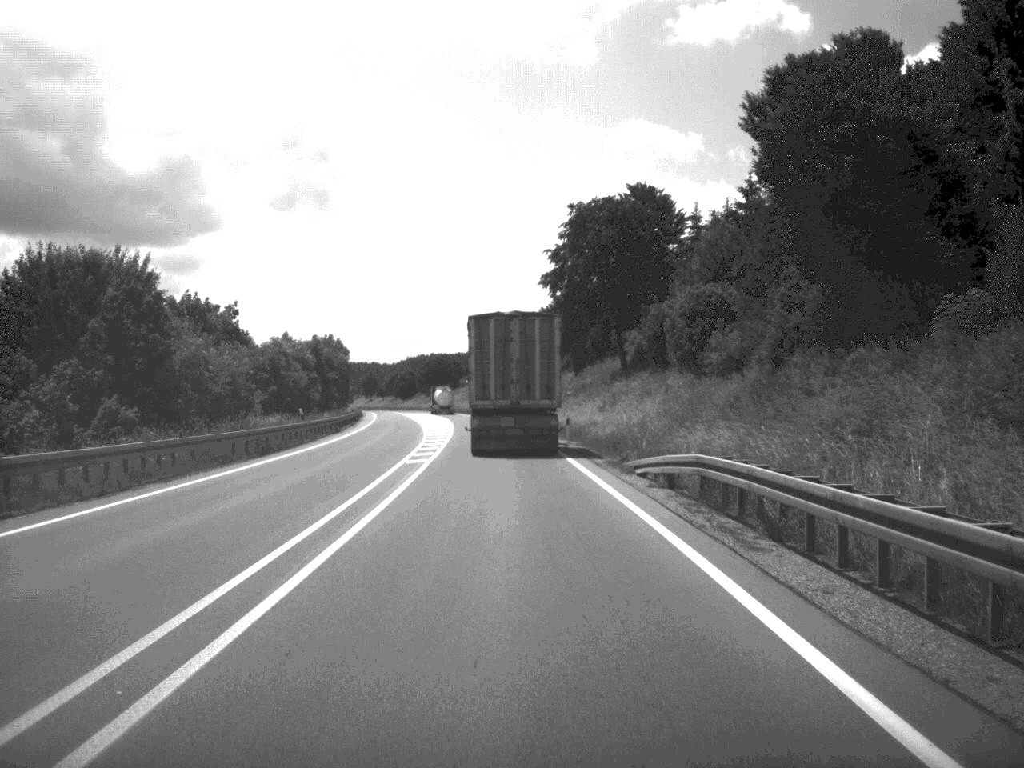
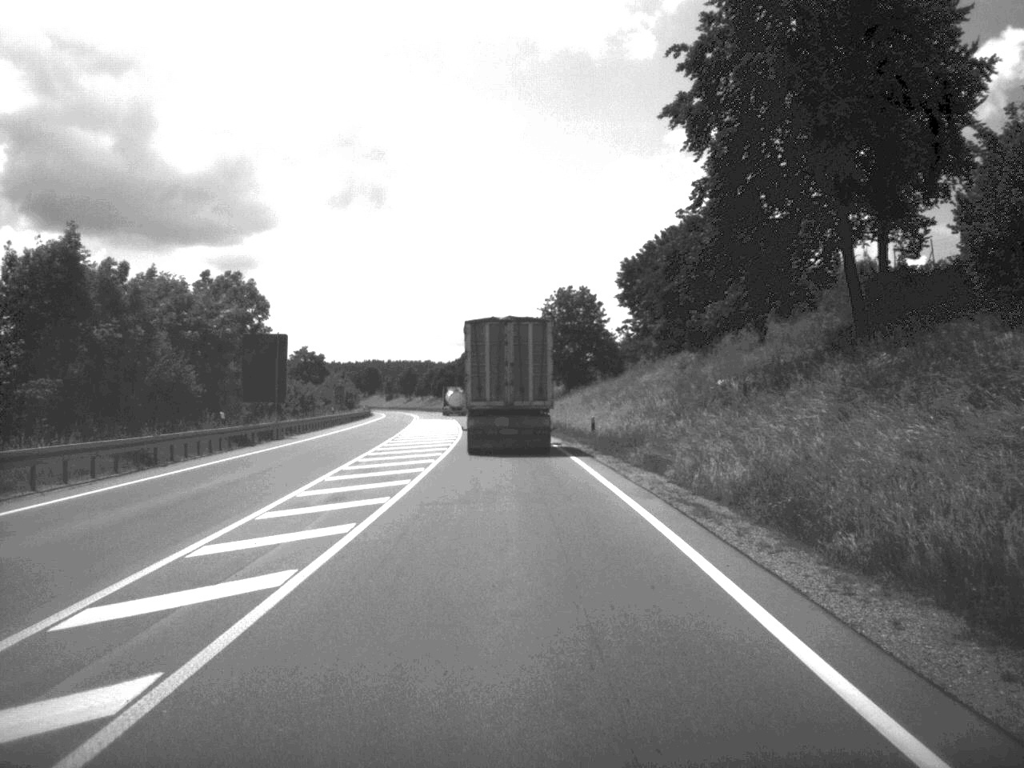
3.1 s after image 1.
(-1.6, +58.3) m; -3°
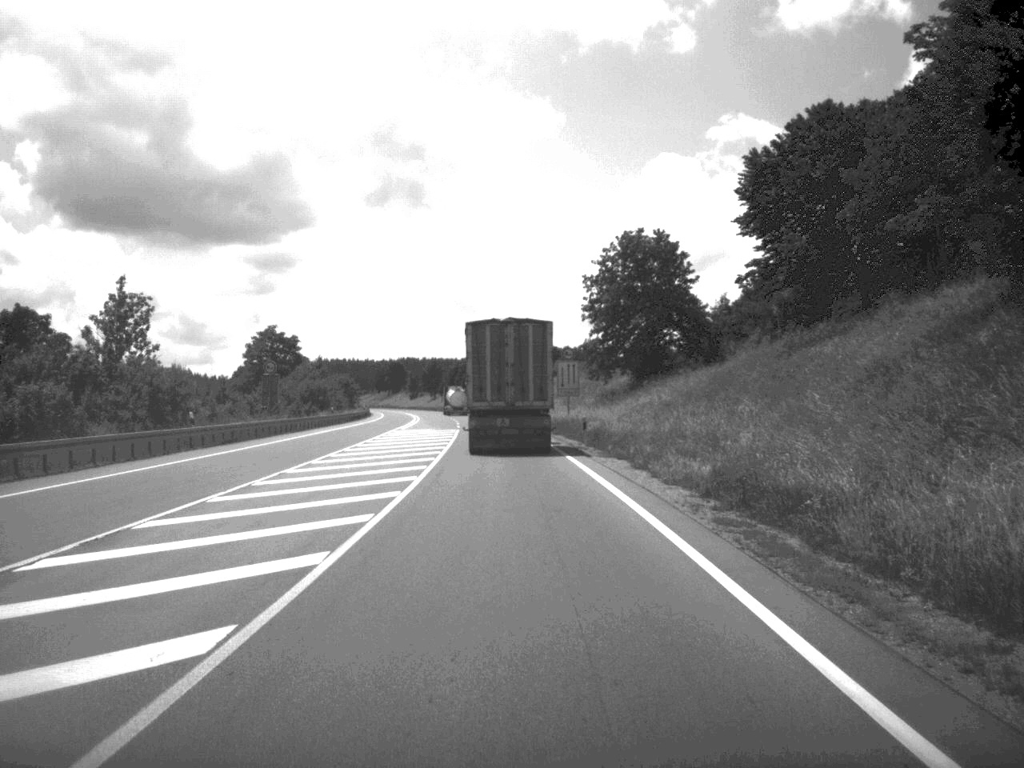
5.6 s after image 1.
(-0.8, +47.7) m; -2°
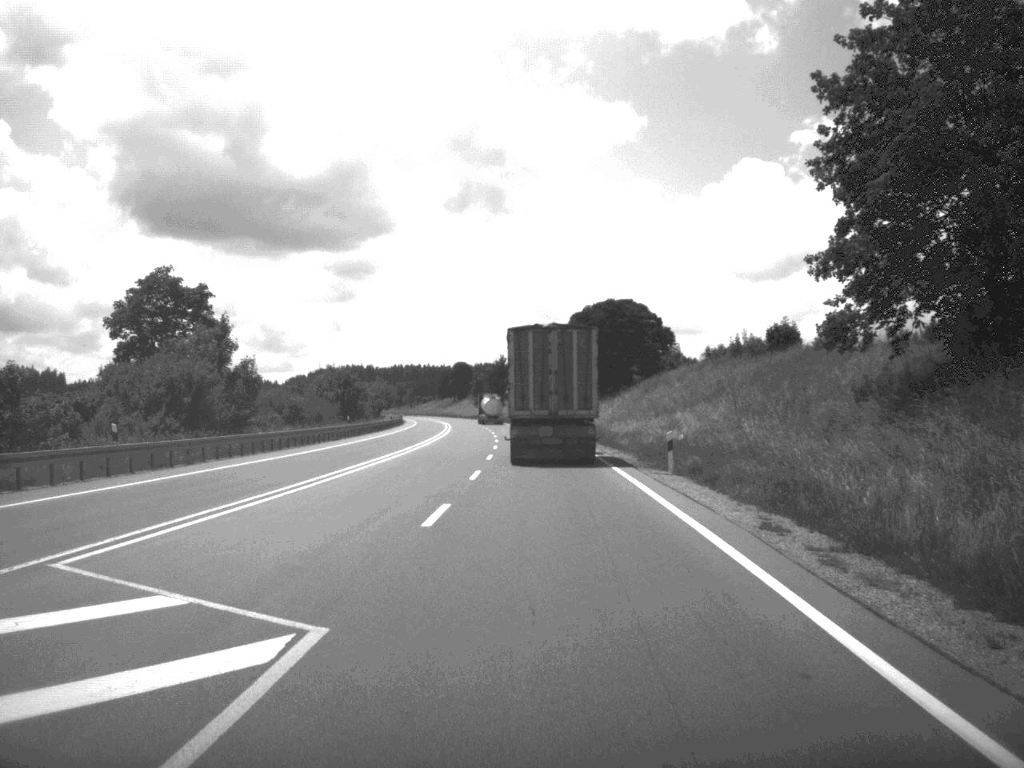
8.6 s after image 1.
(-1.8, +62.8) m; -4°
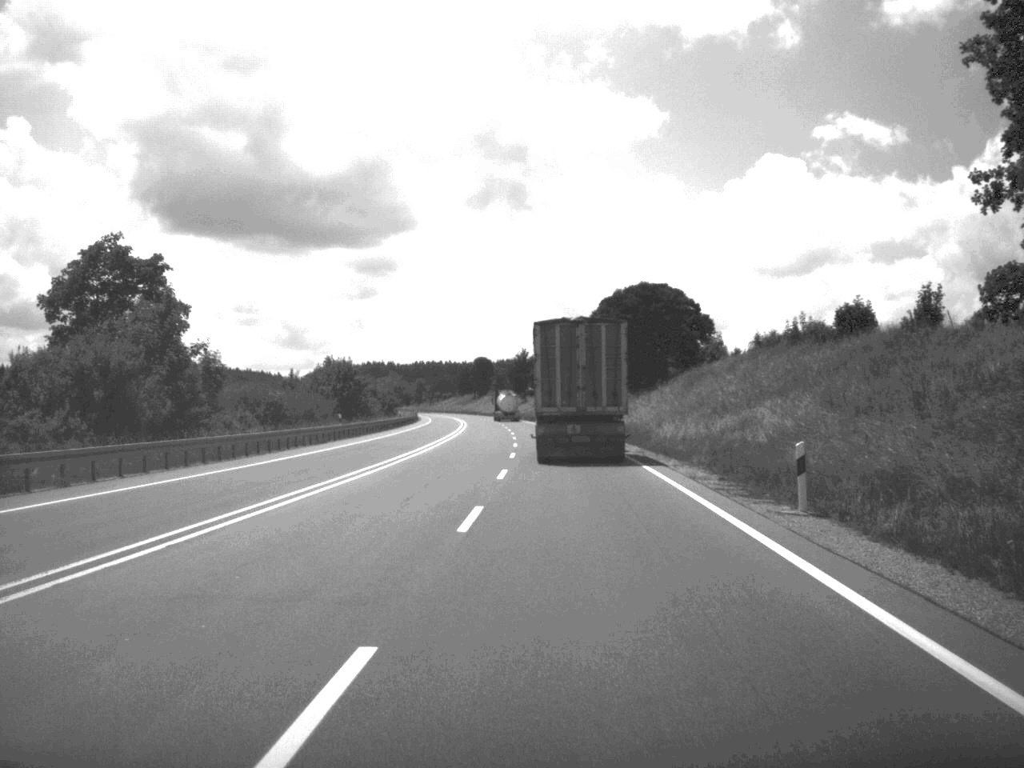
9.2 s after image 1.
(-0.1, +12.9) m; -1°
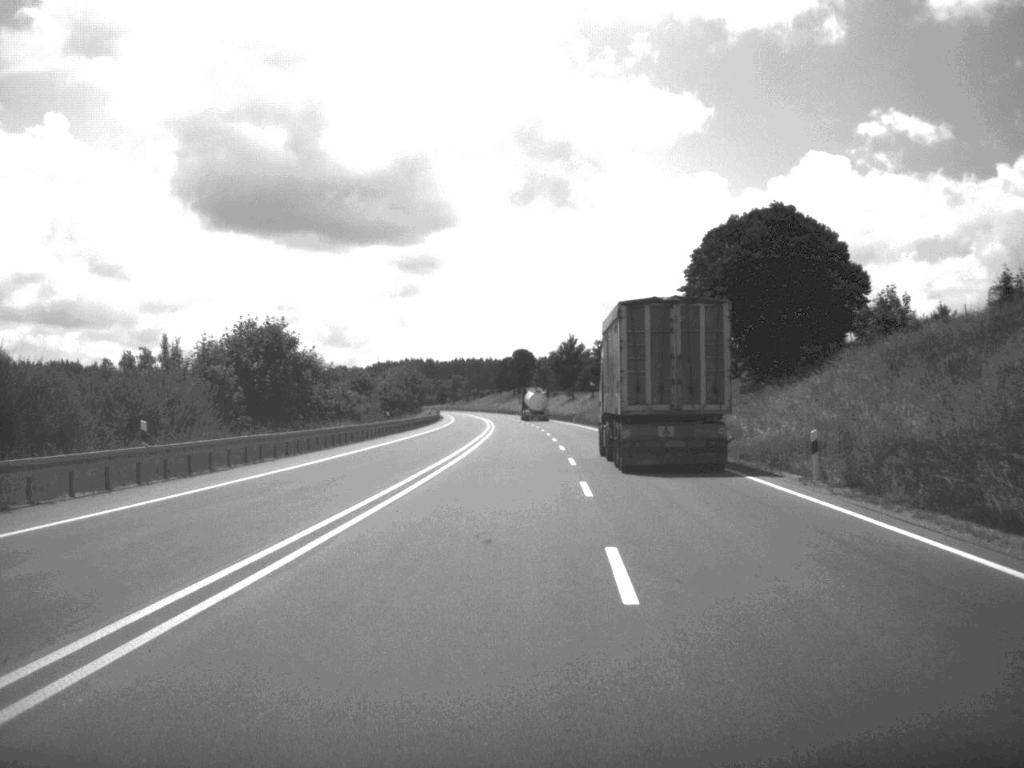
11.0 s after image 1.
(-0.9, +41.8) m; -2°
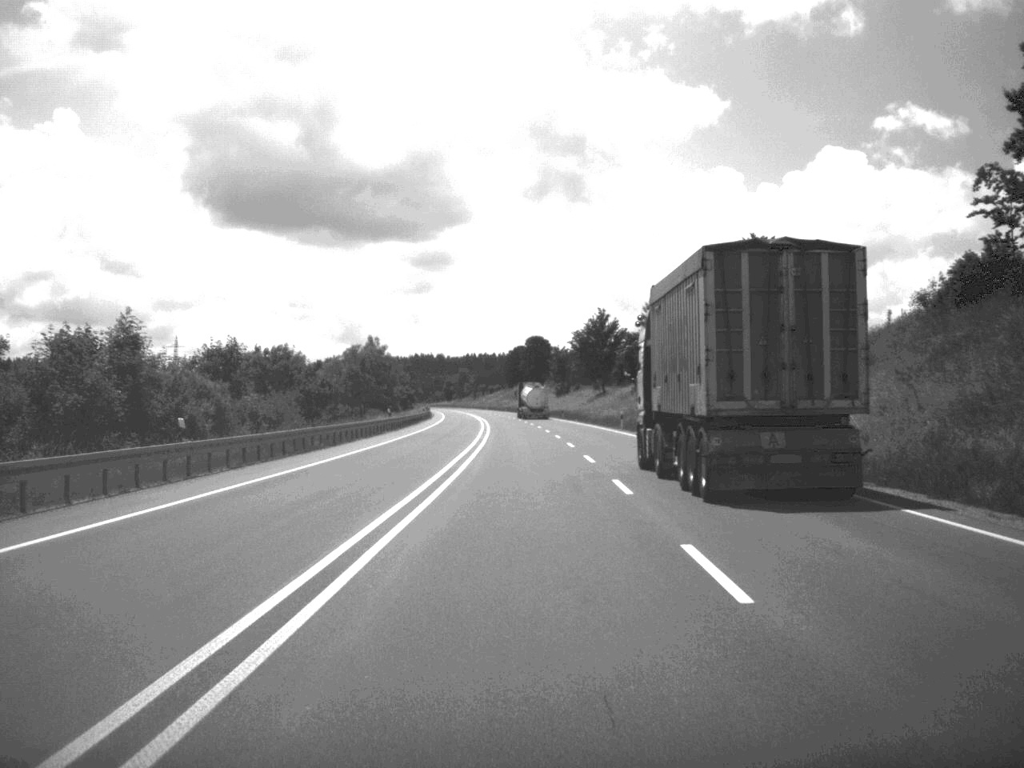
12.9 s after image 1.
(-0.3, +47.7) m; -1°
